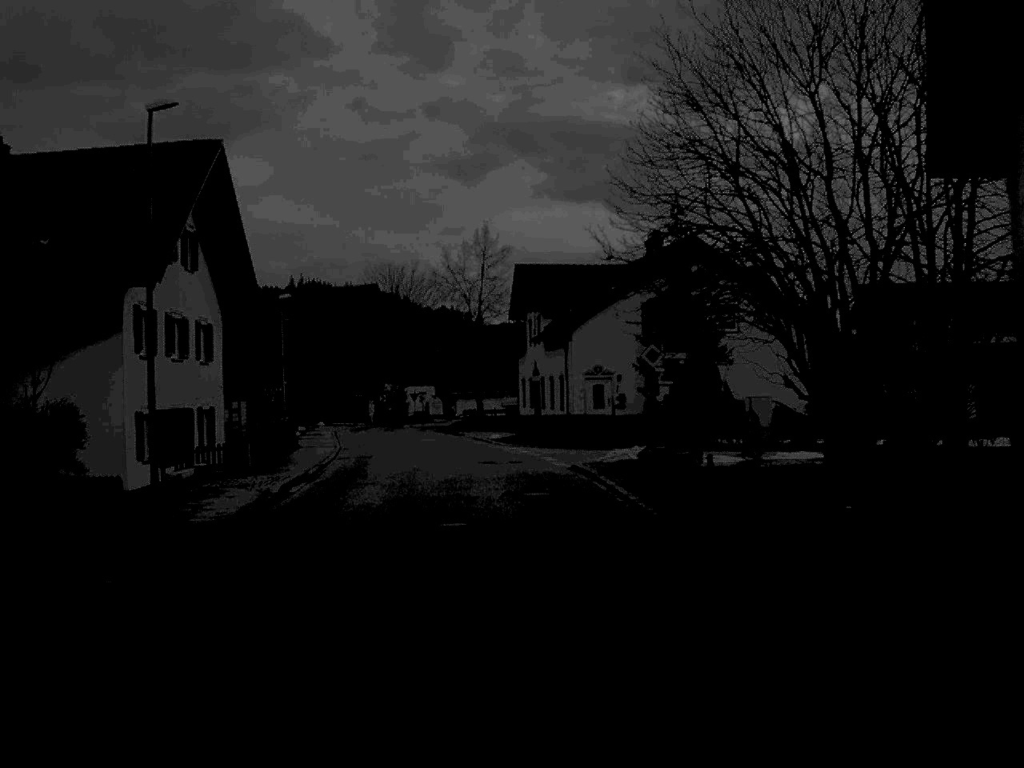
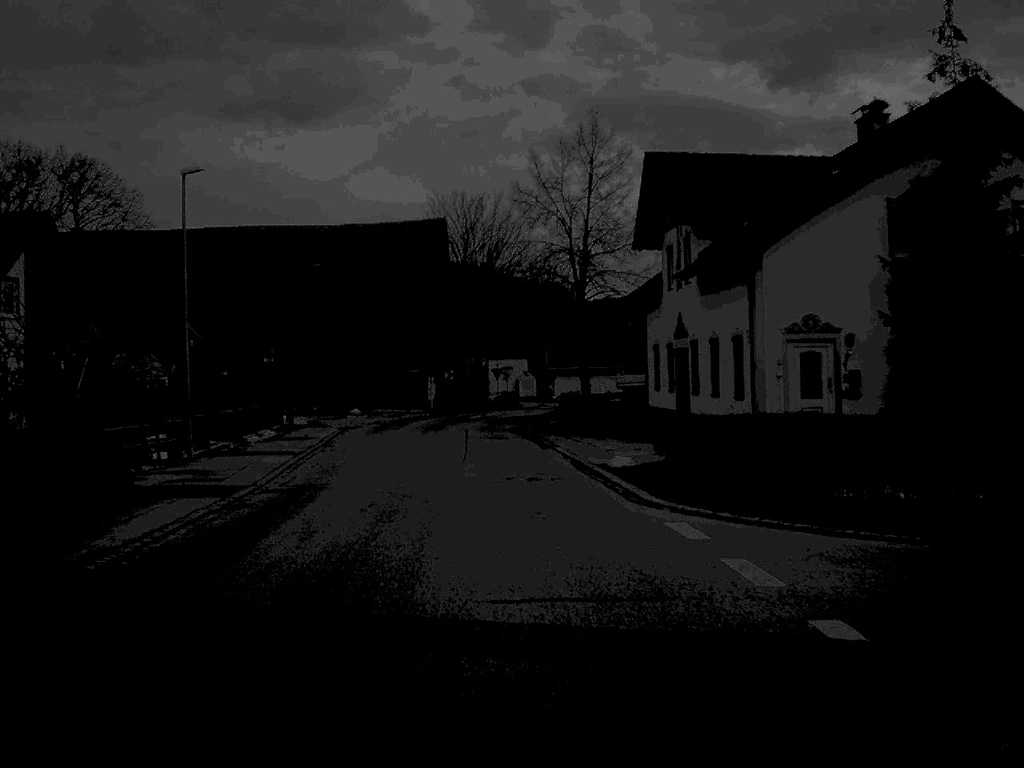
(-0.9, +27.5) m; -5°
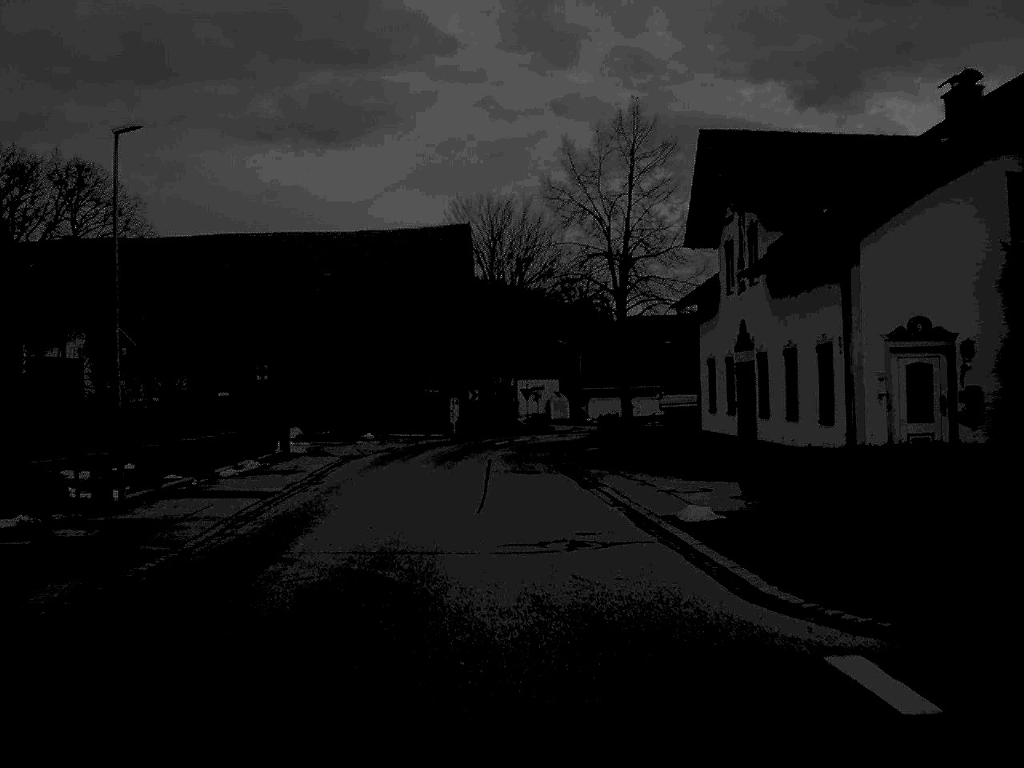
(-0.1, +6.4) m; -1°
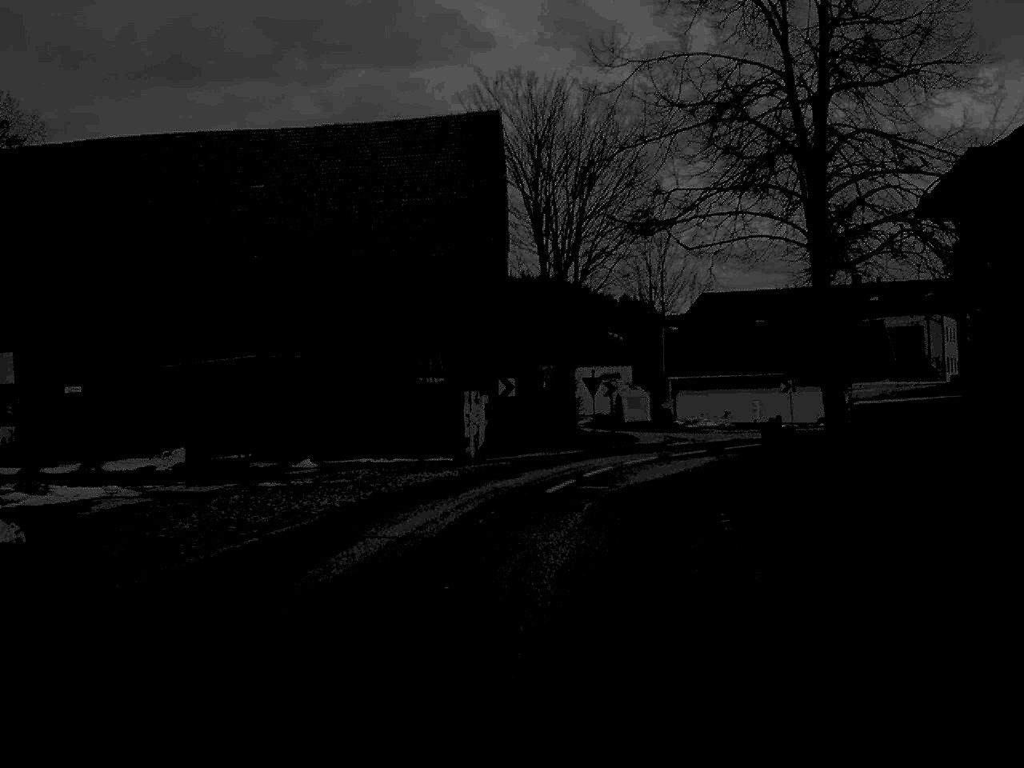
(-0.6, +26.0) m; -2°
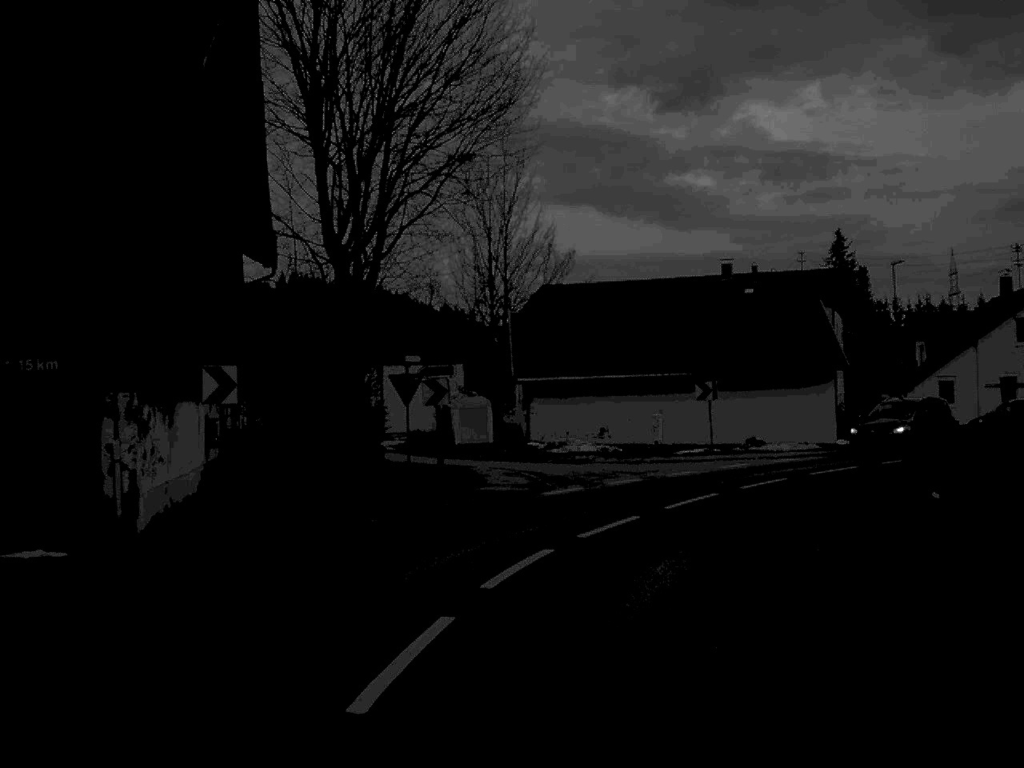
(+1.0, +19.1) m; +8°
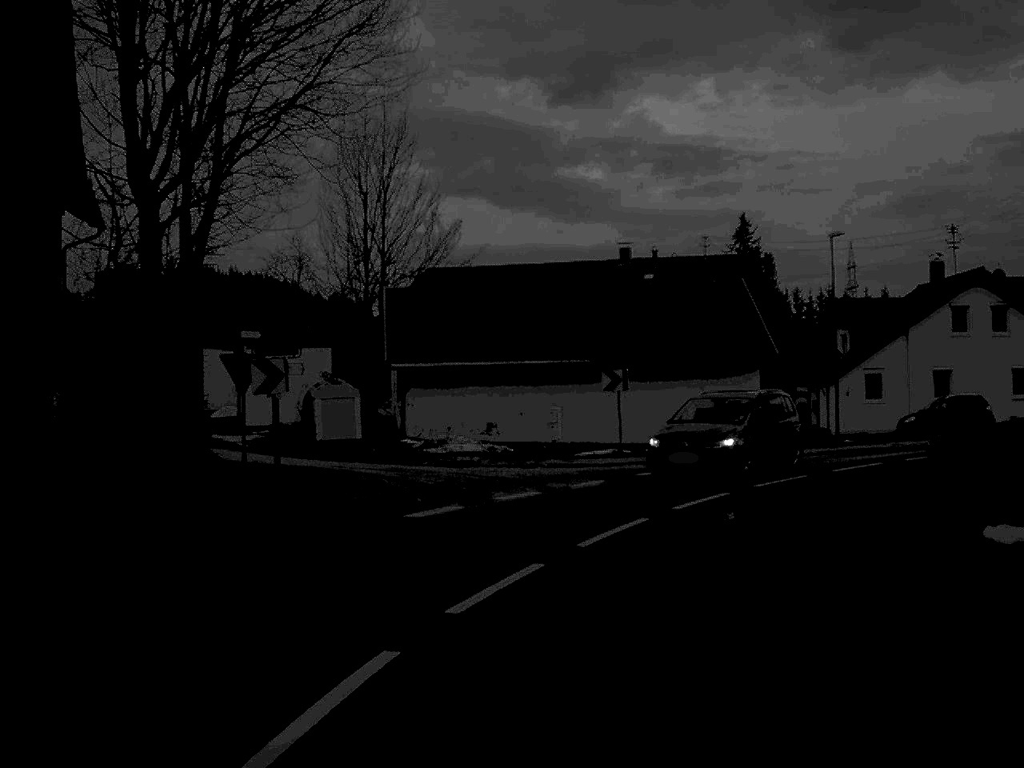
(+0.3, +6.0) m; +5°
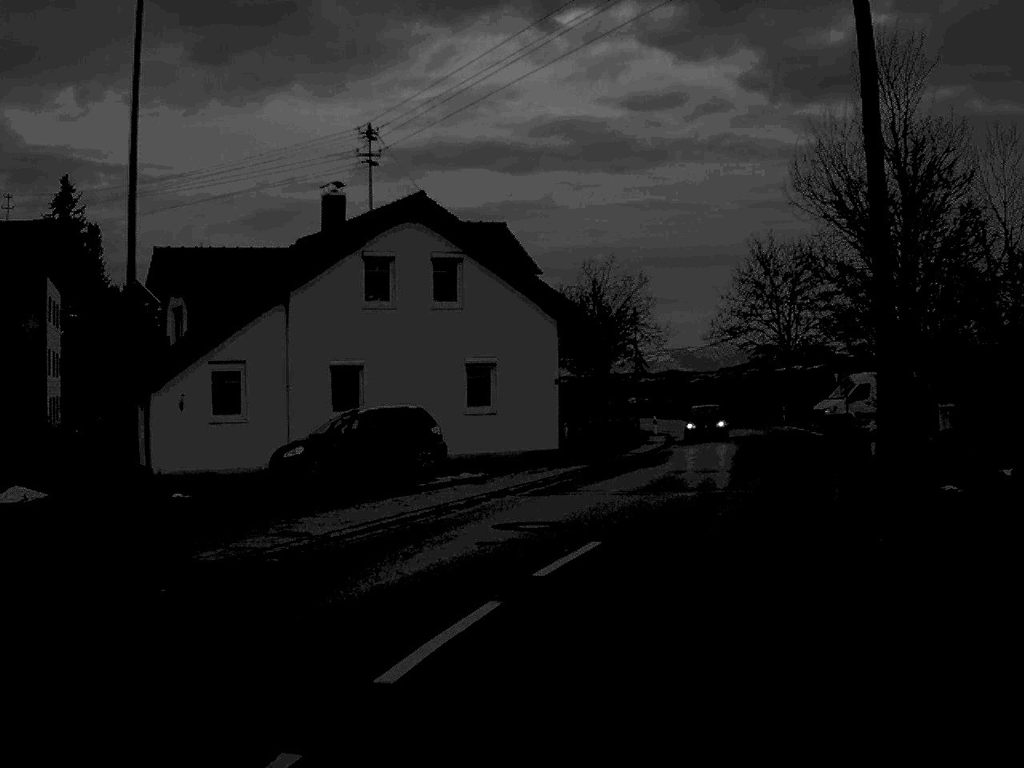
(+5.4, +22.7) m; +29°
